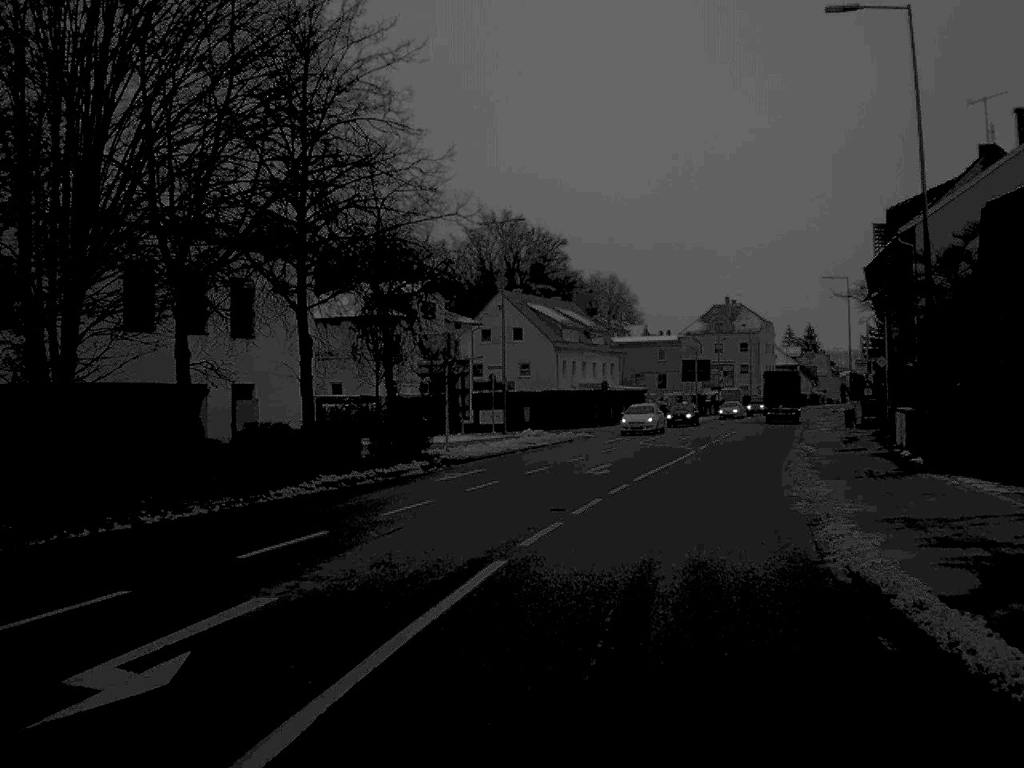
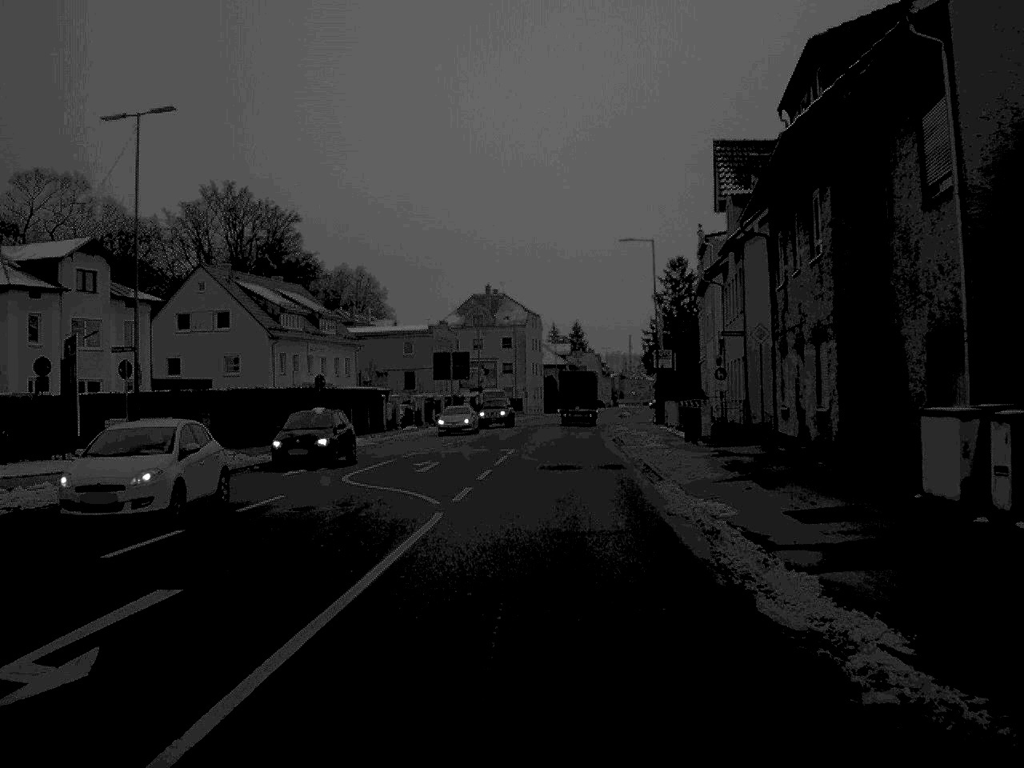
(+2.9, +23.2) m; +11°
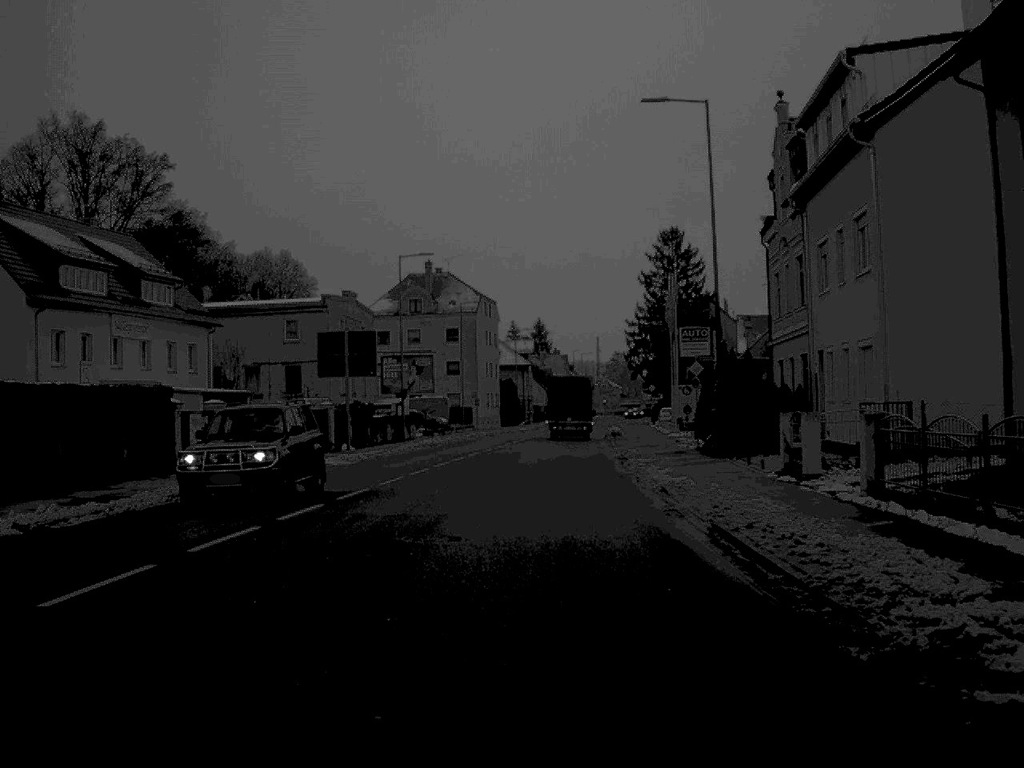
(+0.7, +34.9) m; +2°
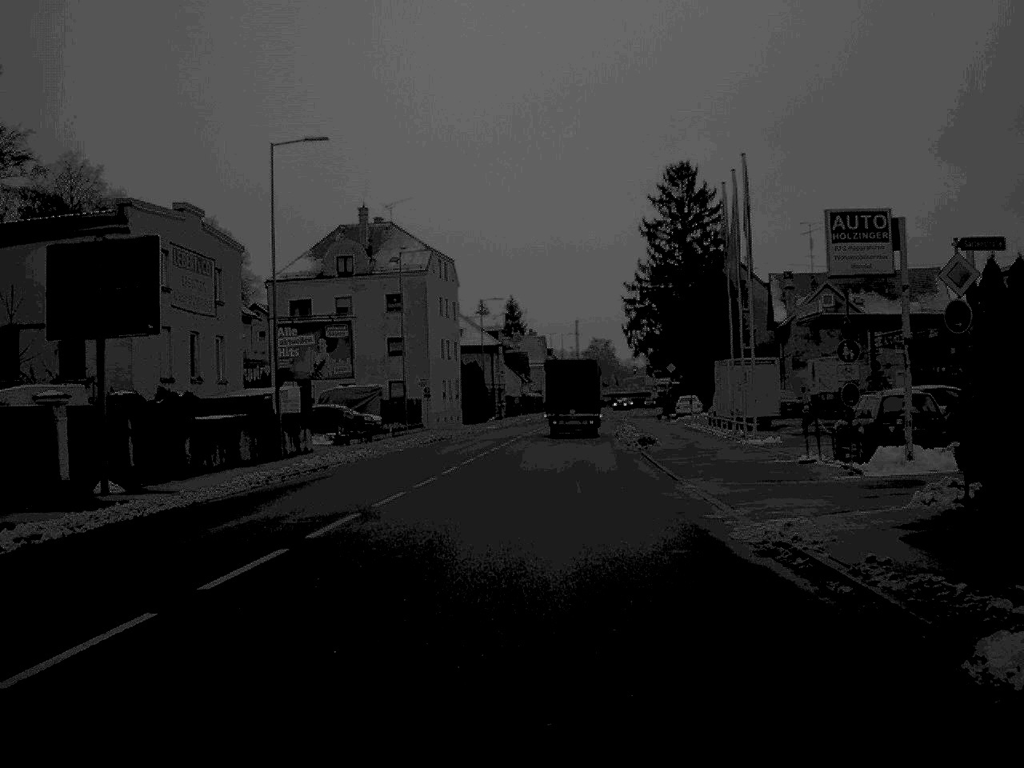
(+0.3, +29.8) m; +1°
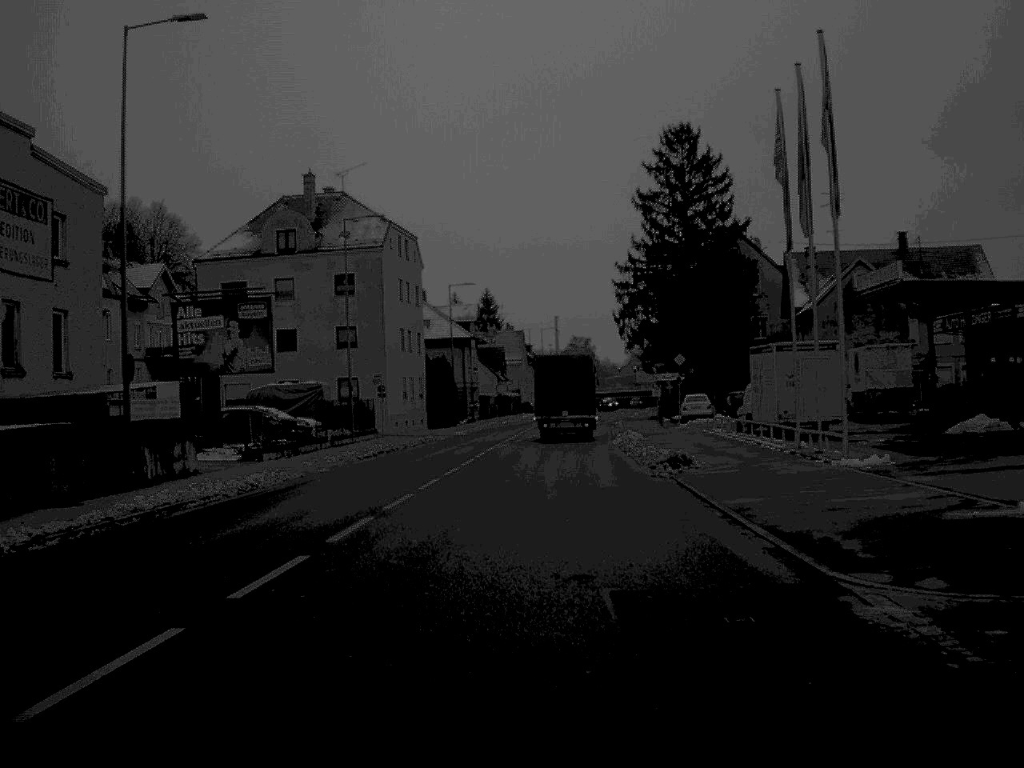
(+0.1, +13.8) m; +1°
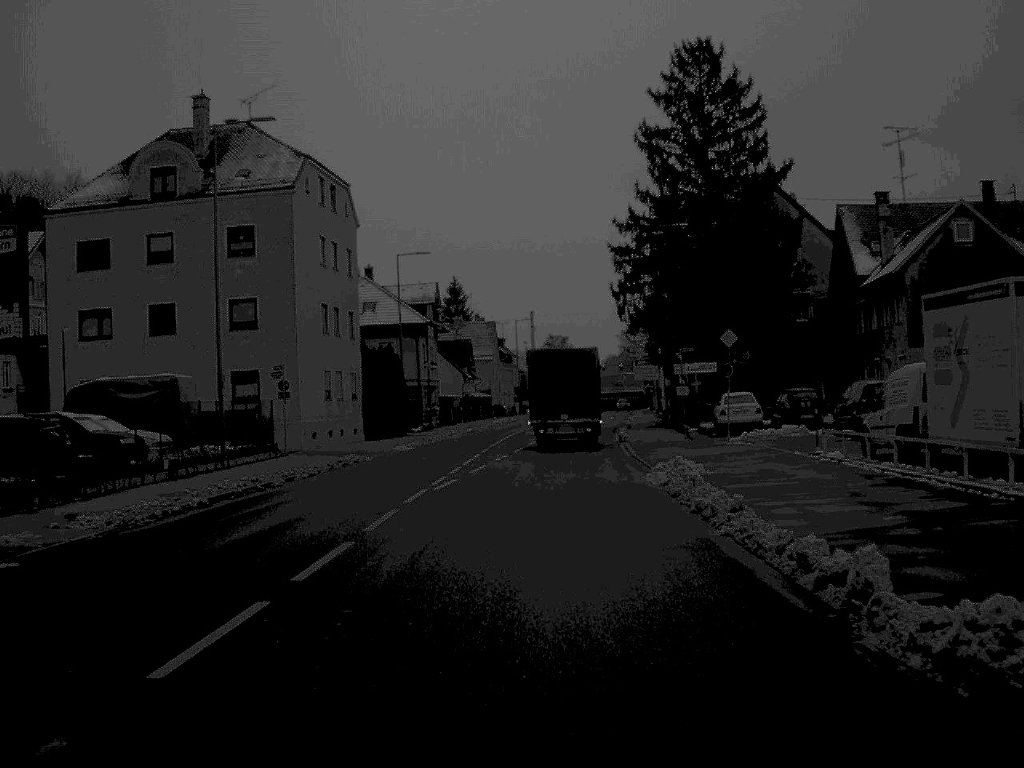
(+0.2, +20.8) m; +1°
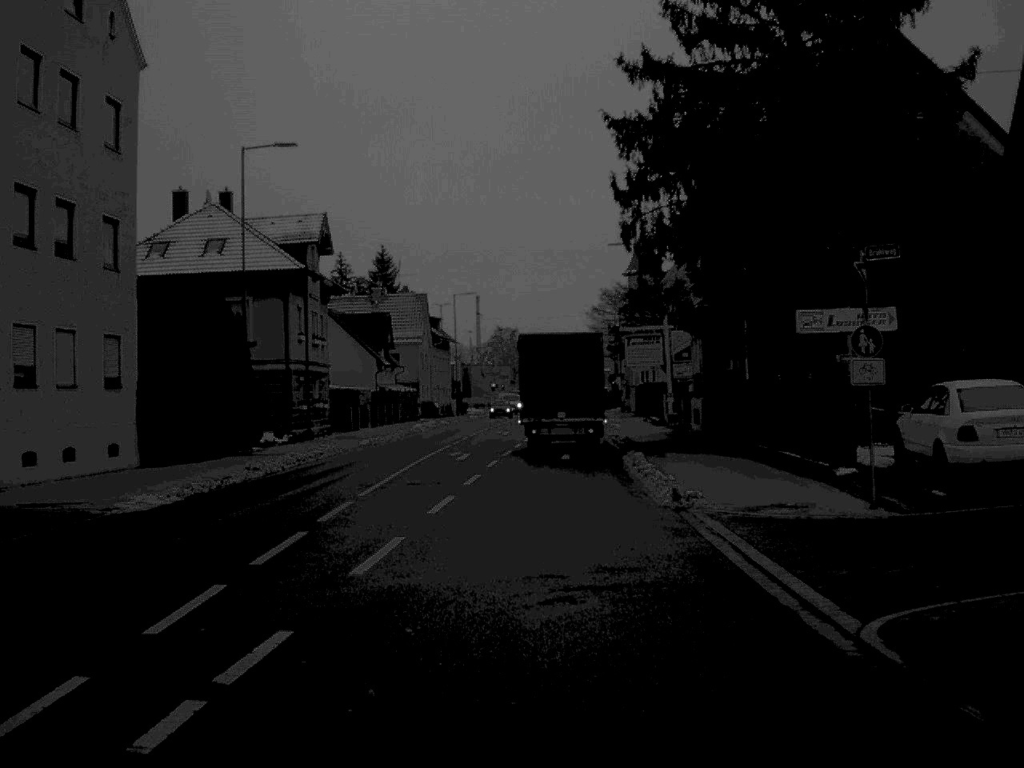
(+0.6, +30.0) m; +2°
